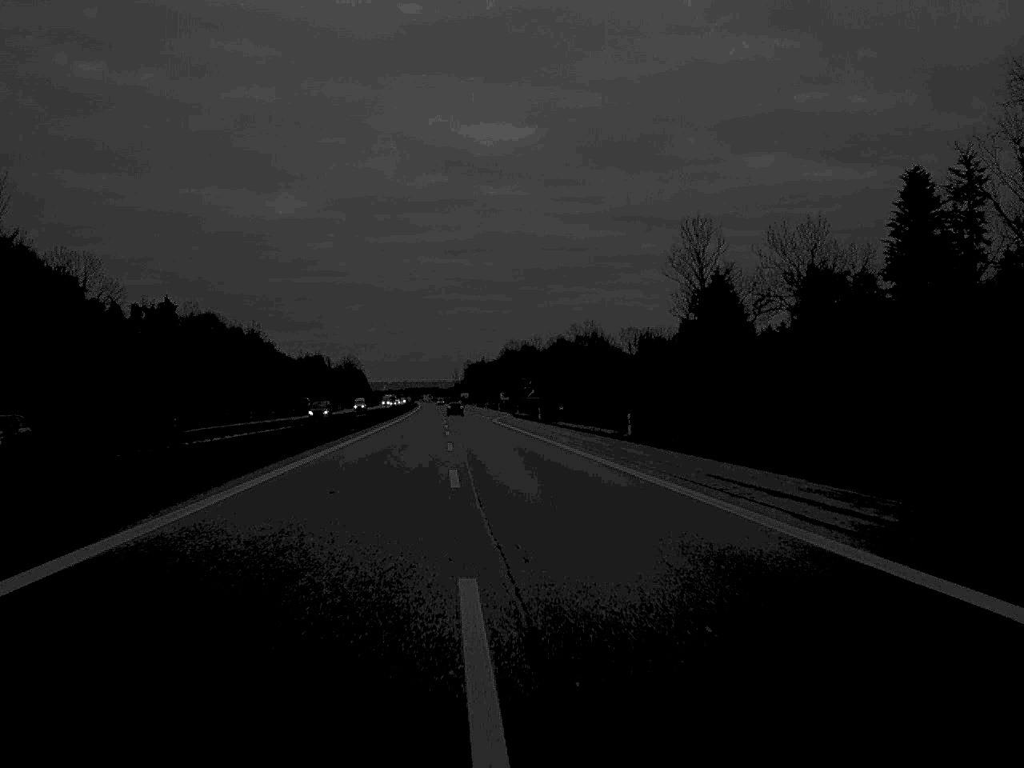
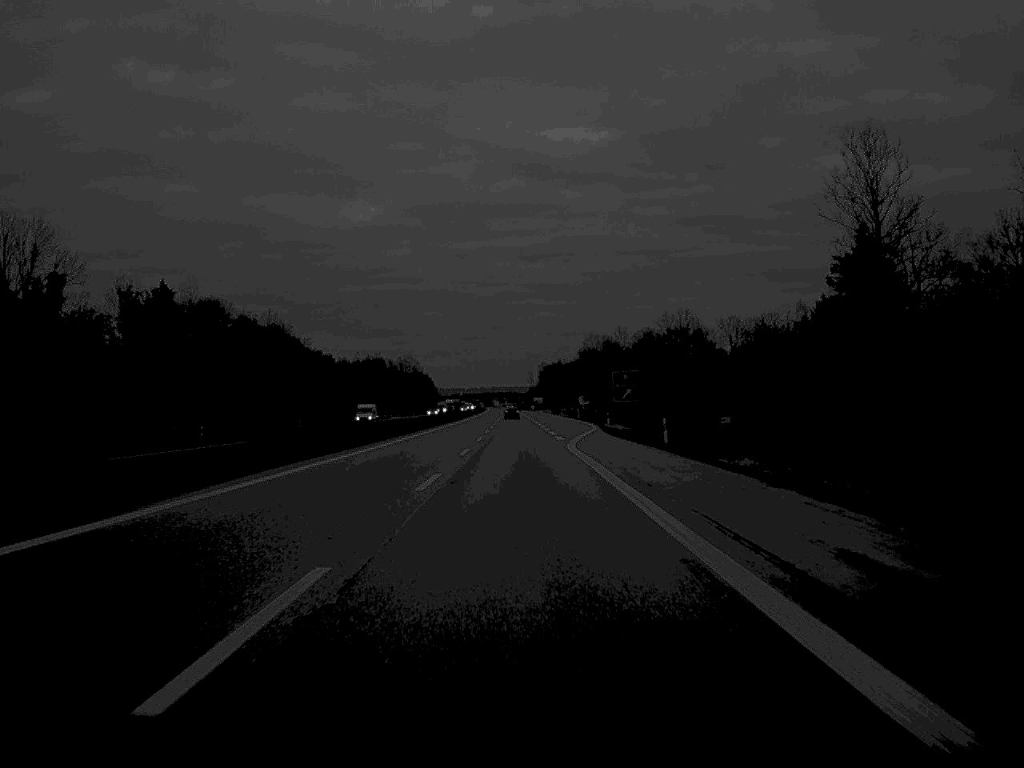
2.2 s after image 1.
(-1.4, +53.0) m; -4°
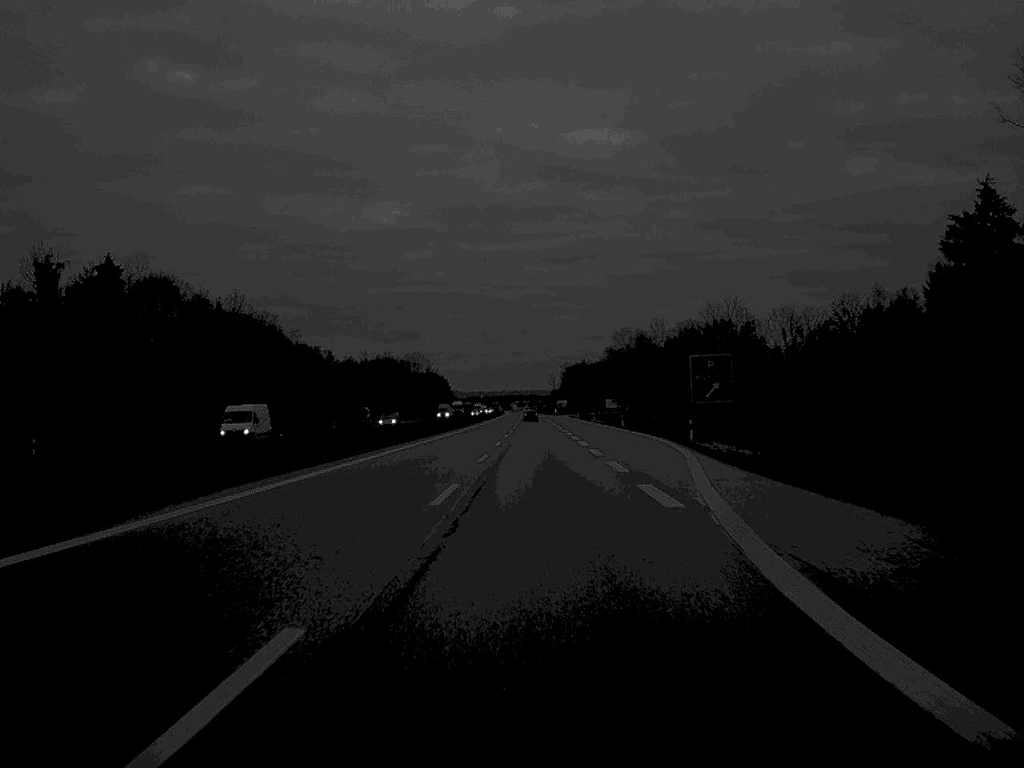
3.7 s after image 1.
(-0.4, +39.3) m; -1°
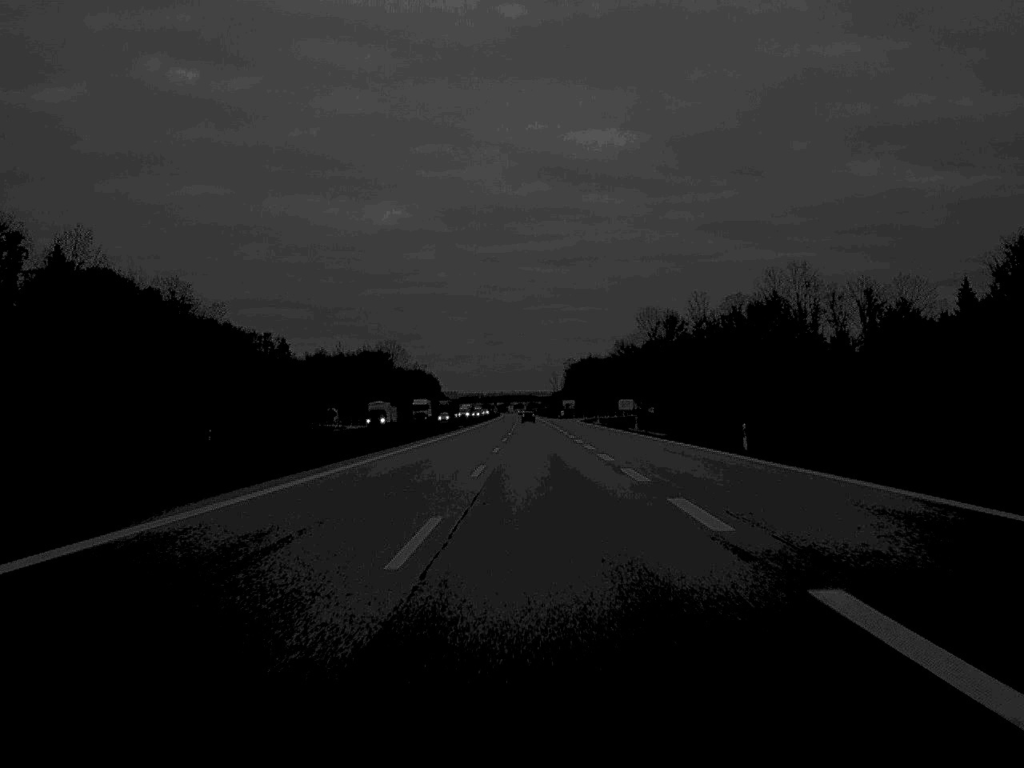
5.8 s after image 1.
(+0.1, +62.2) m; 0°
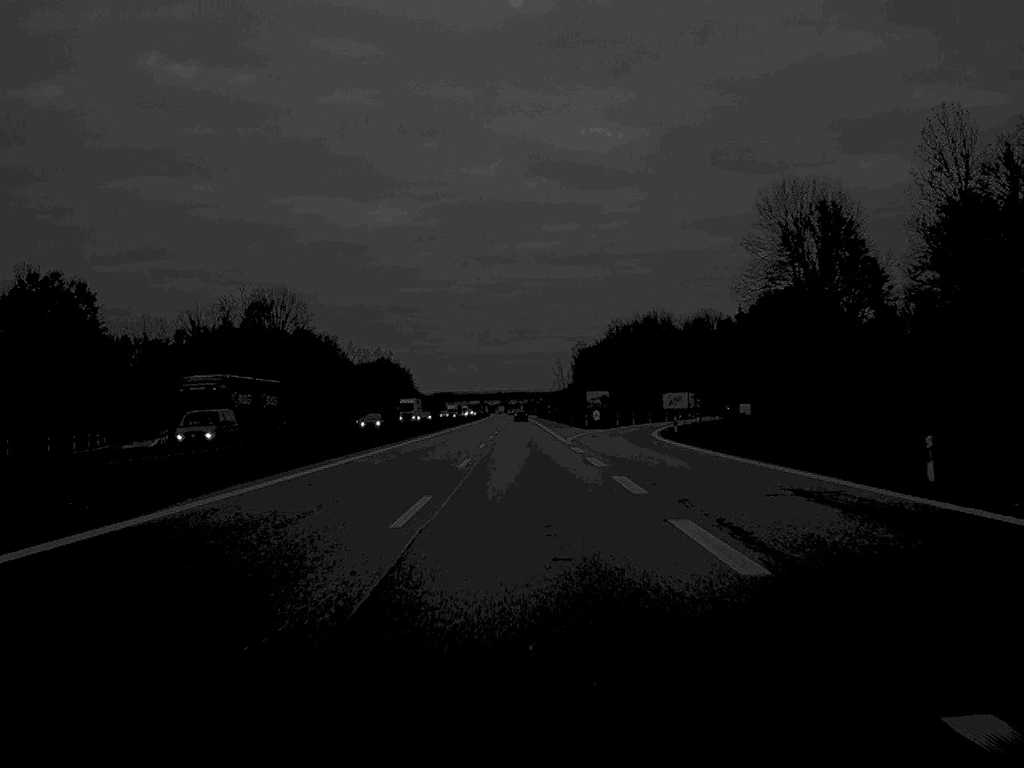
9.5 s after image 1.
(+0.4, +121.7) m; 0°
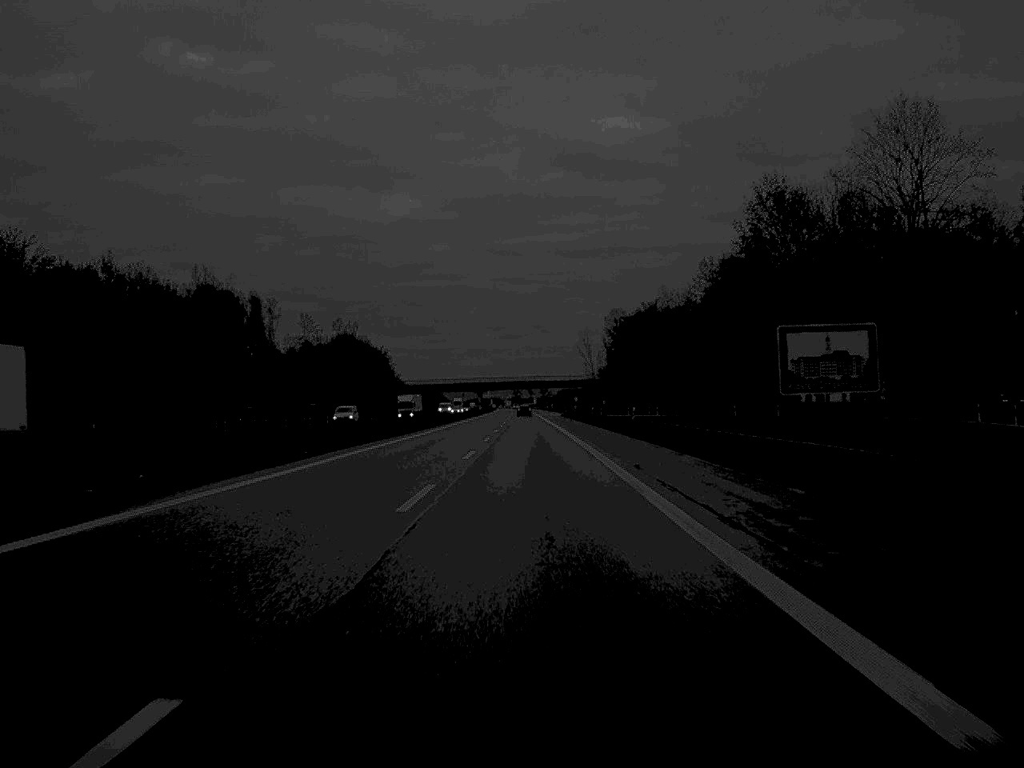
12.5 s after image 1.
(-0.4, +106.4) m; -1°
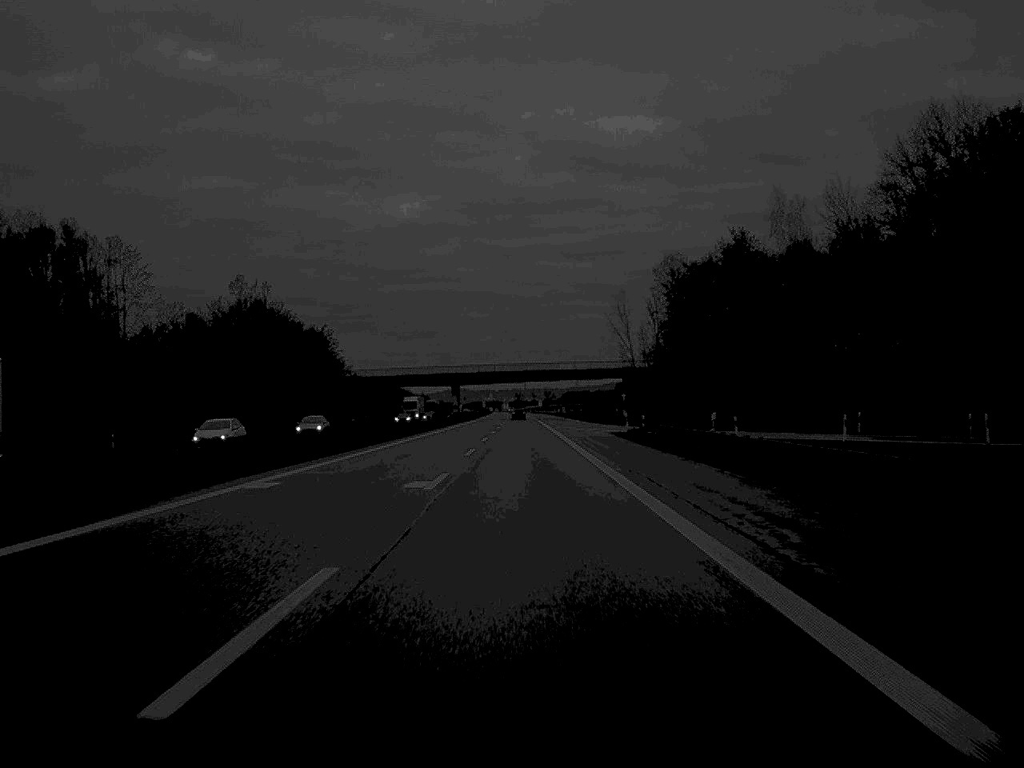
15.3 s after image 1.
(0.0, +101.9) m; 0°
